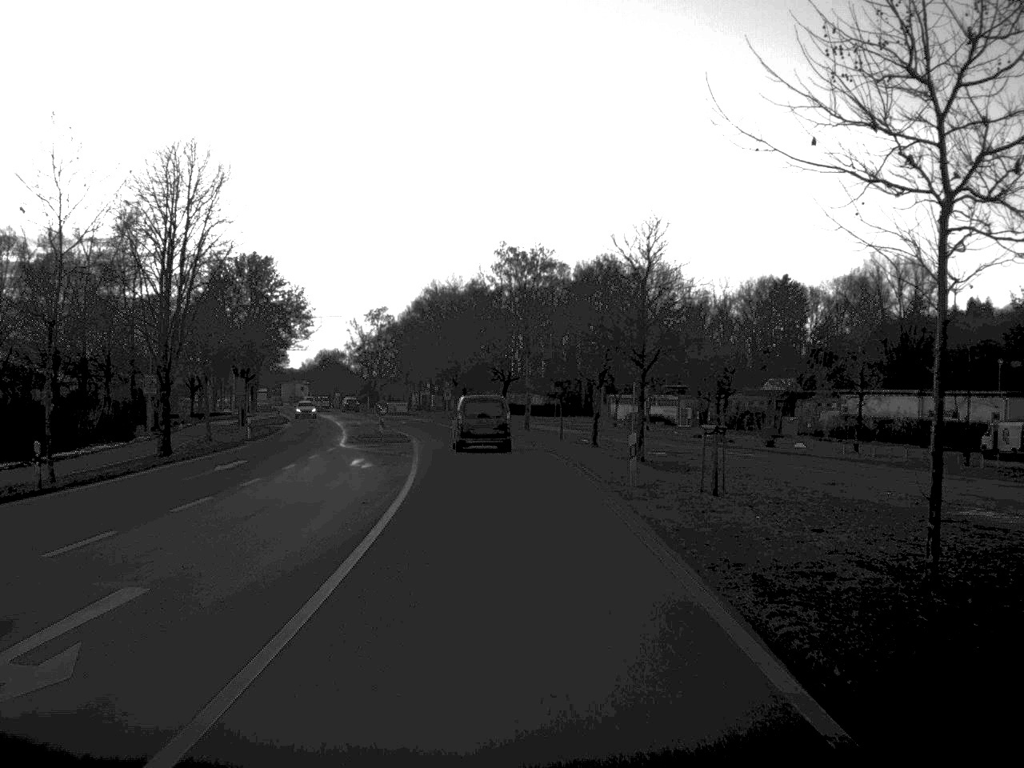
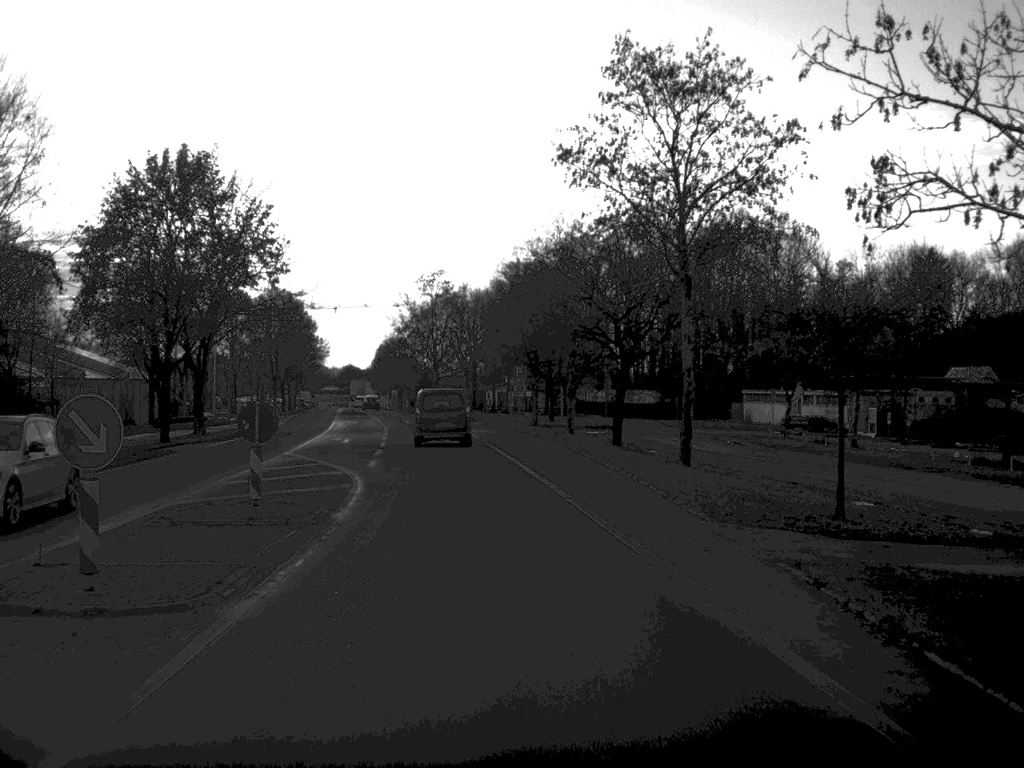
(-1.5, +41.3) m; -4°
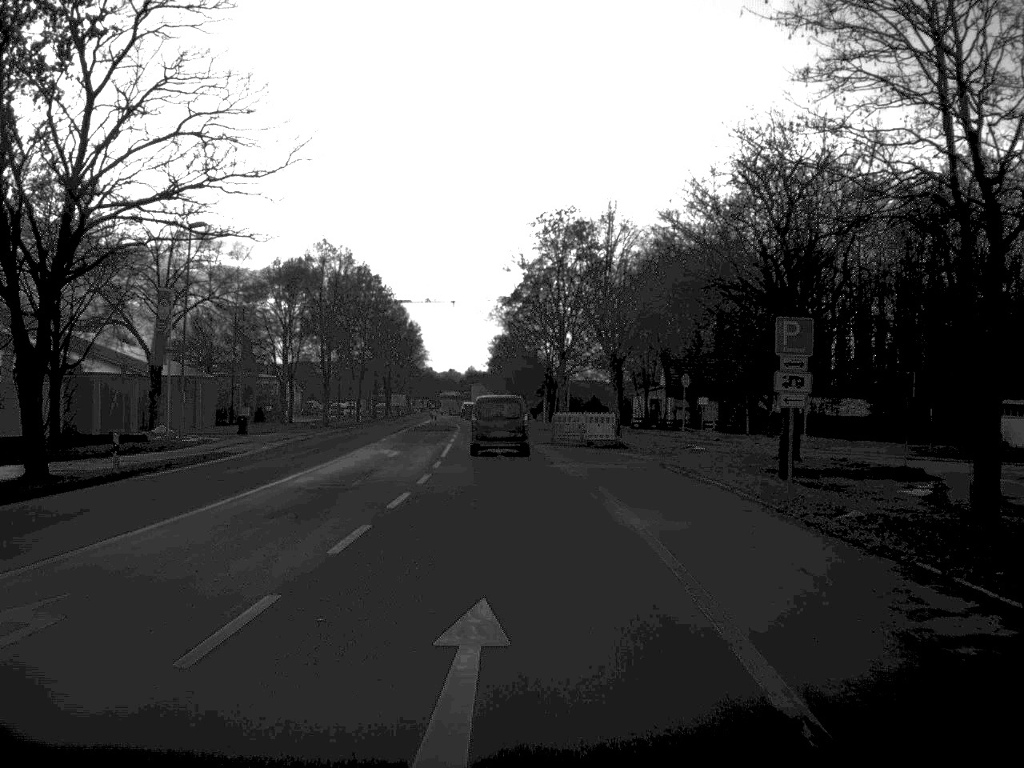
(-2.2, +39.4) m; -6°
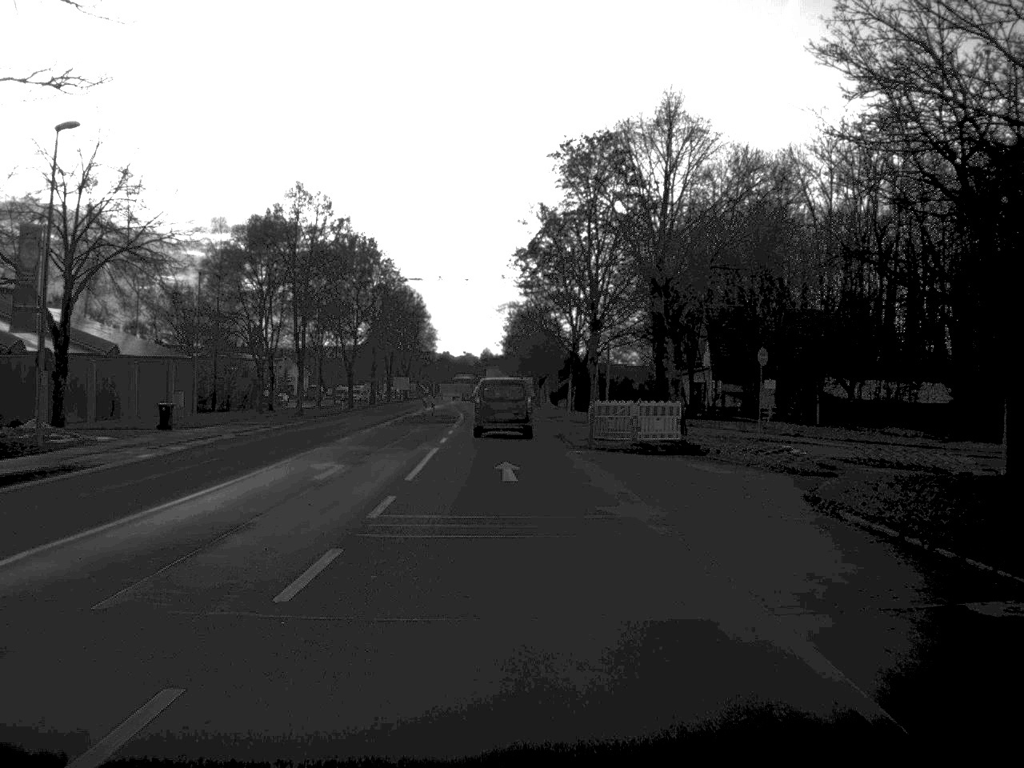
(-0.1, +15.9) m; -1°
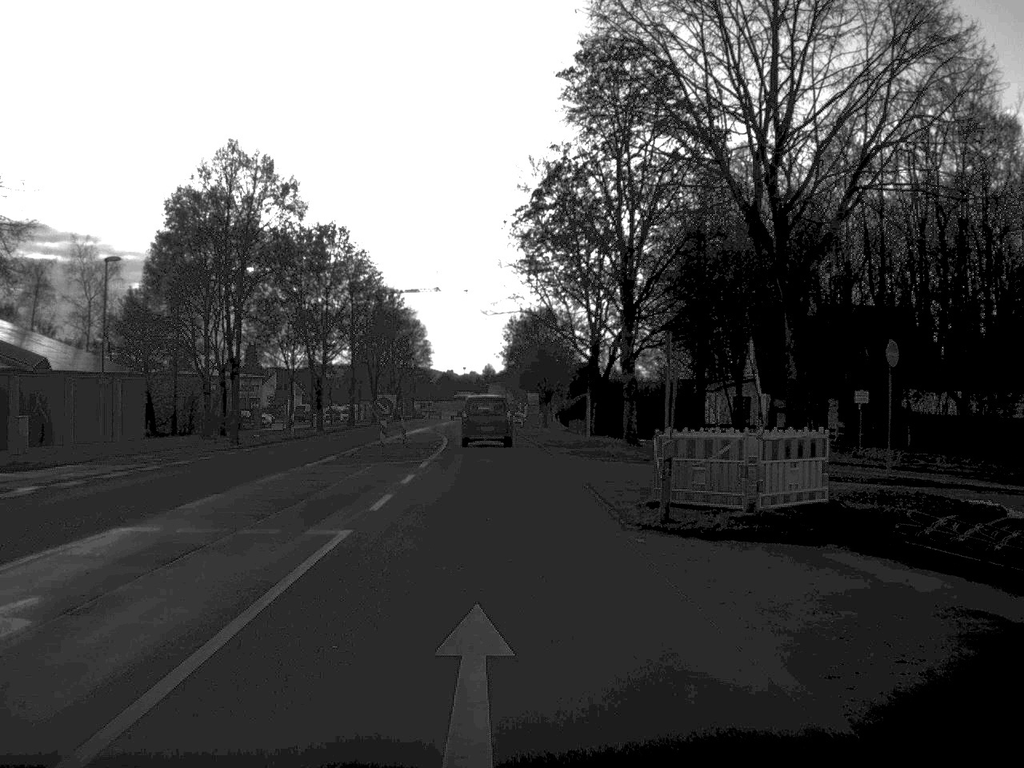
(0.0, +16.2) m; 0°
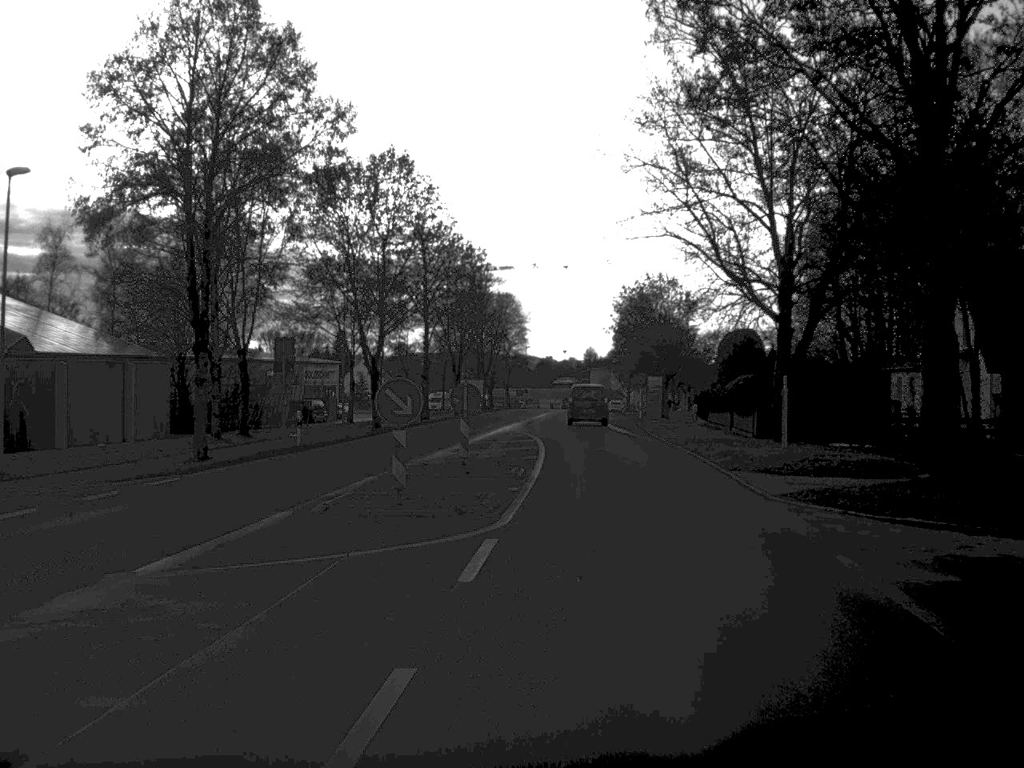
(-1.1, +20.0) m; -4°
